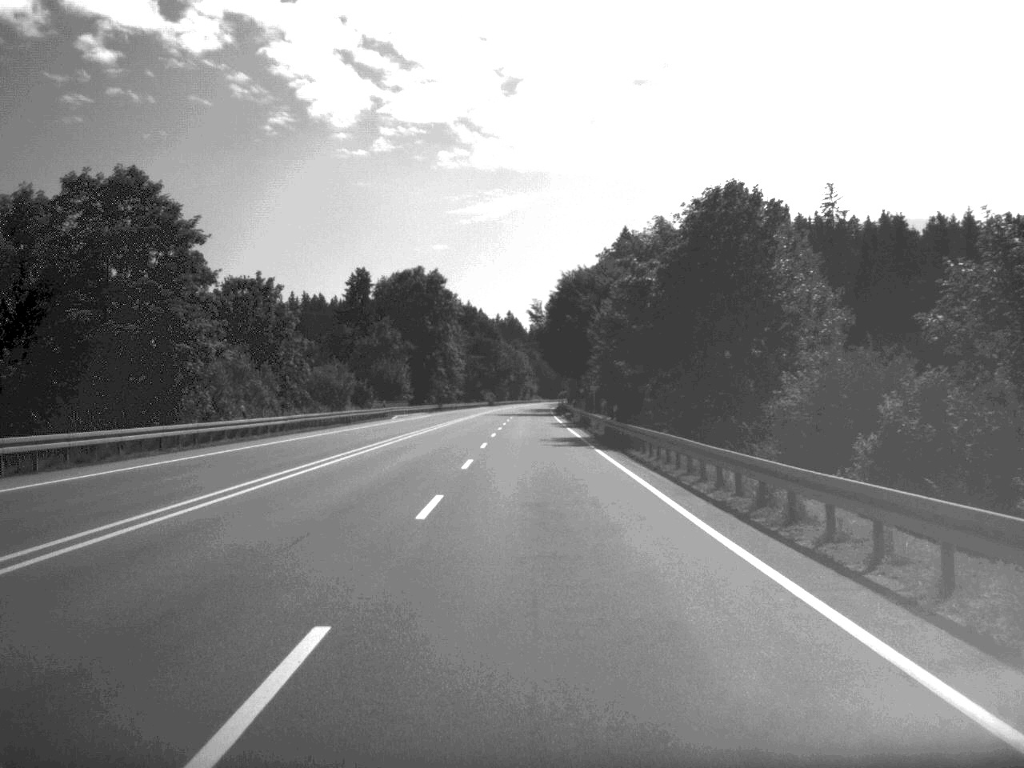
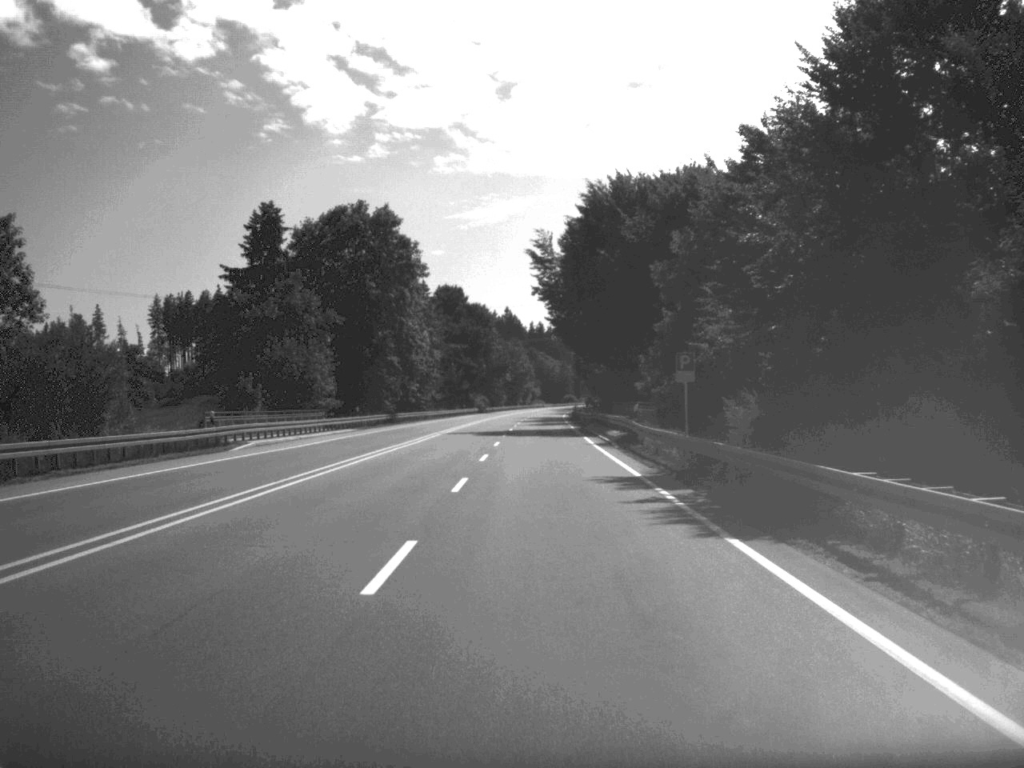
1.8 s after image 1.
(-0.1, +53.7) m; 0°
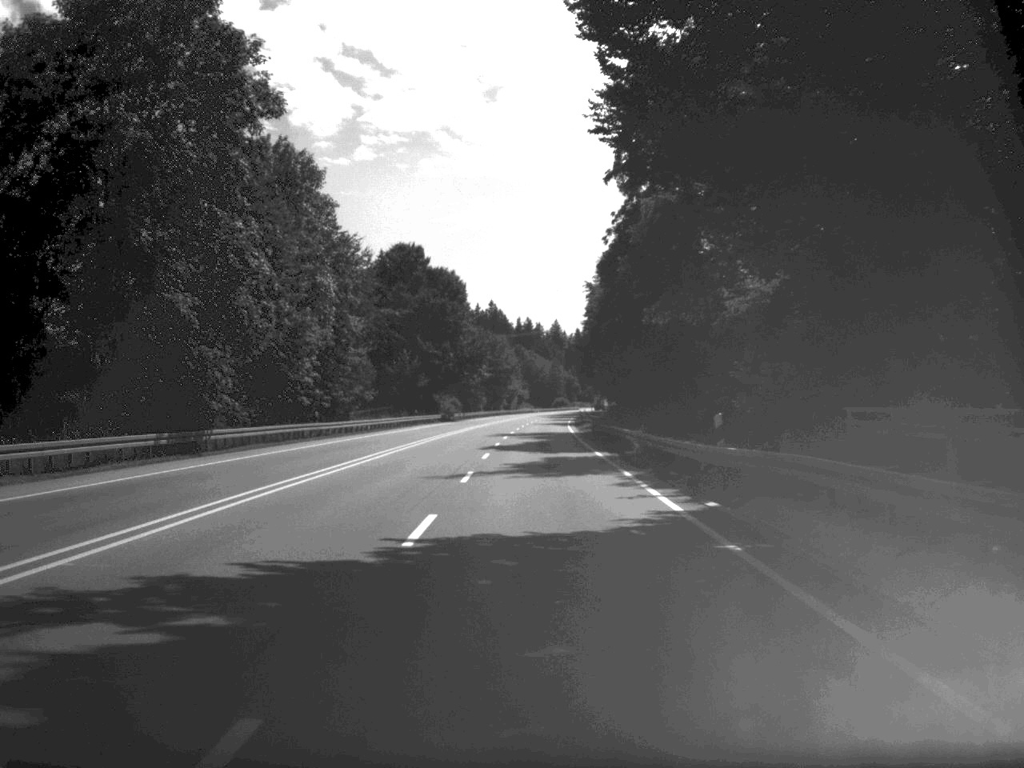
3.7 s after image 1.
(+0.2, +55.4) m; 0°
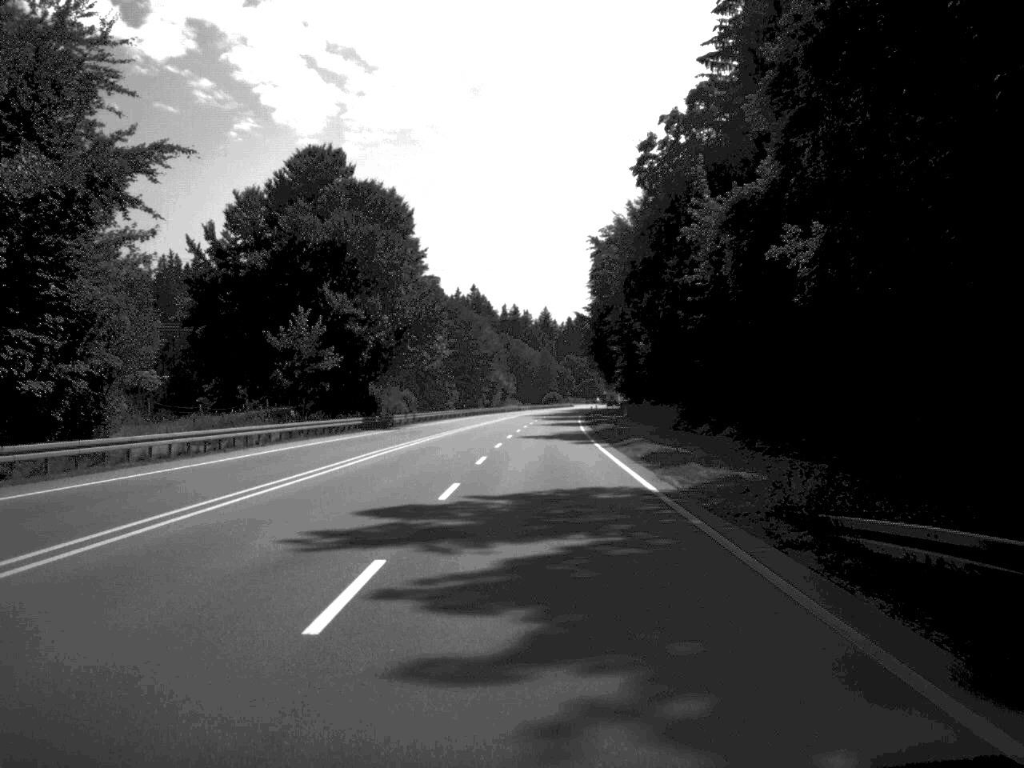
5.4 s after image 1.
(+0.2, +52.9) m; 0°
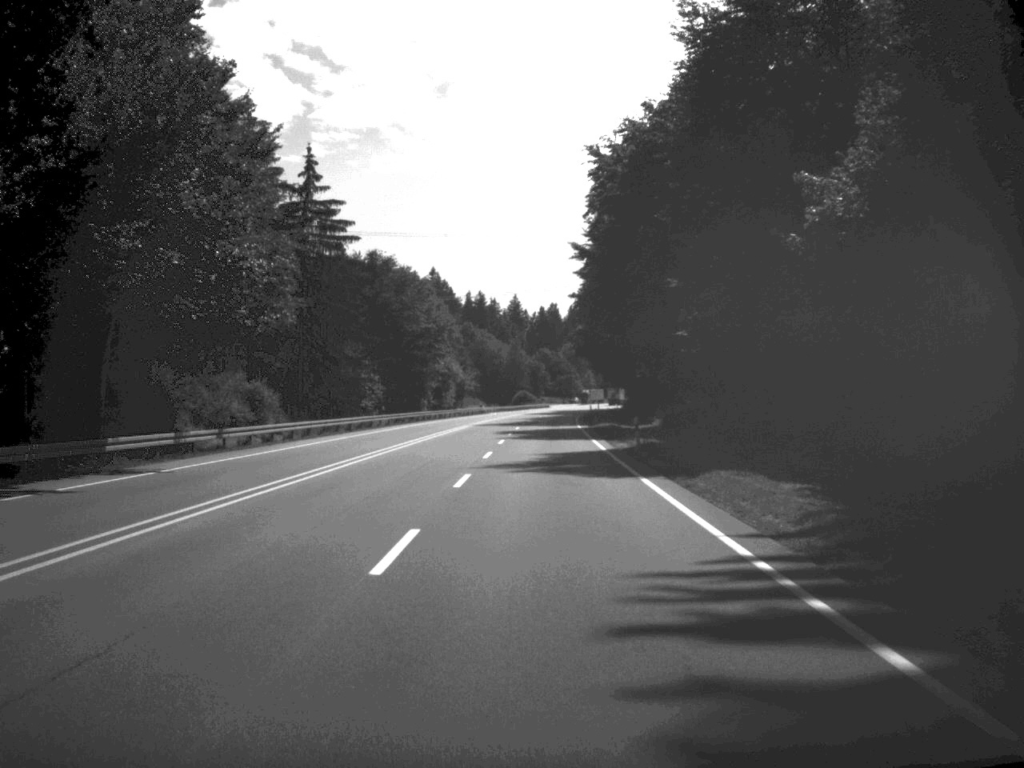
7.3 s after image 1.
(+0.5, +56.3) m; +1°
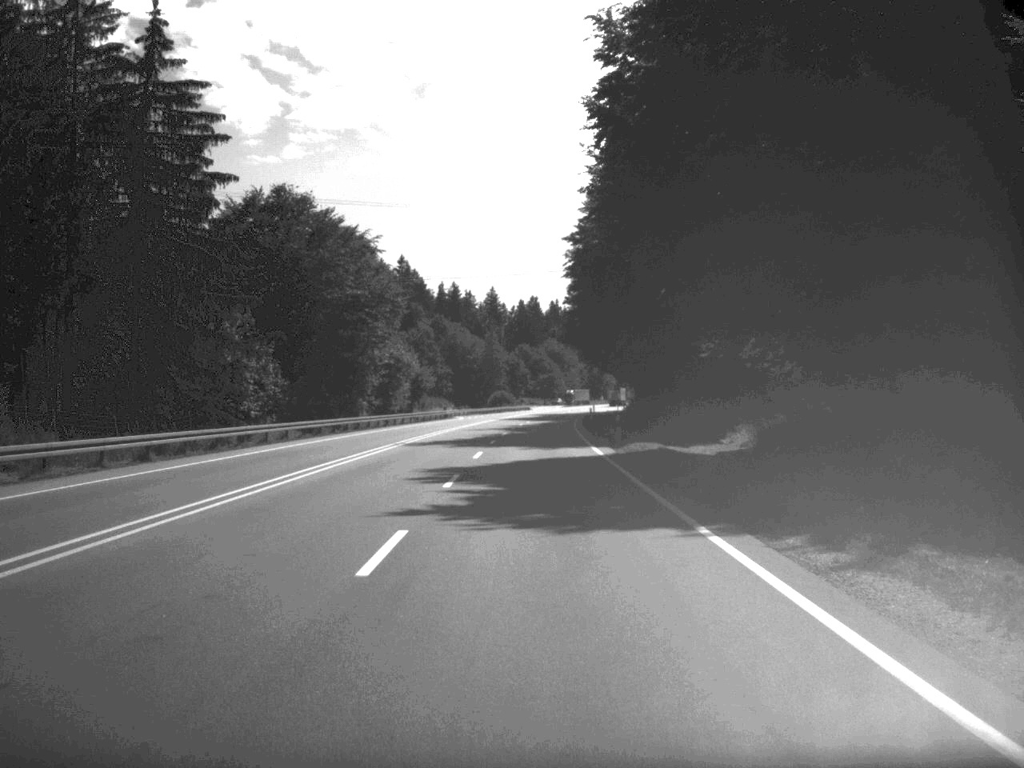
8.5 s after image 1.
(+0.3, +35.6) m; +1°
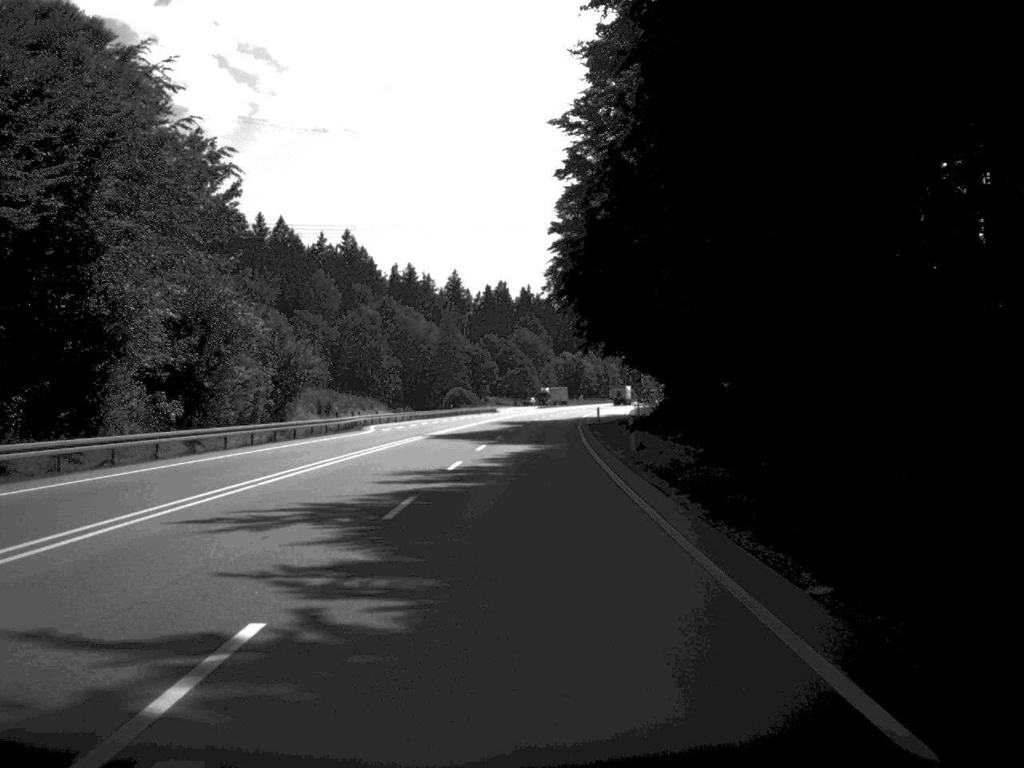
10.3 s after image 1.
(+0.6, +53.7) m; +1°
